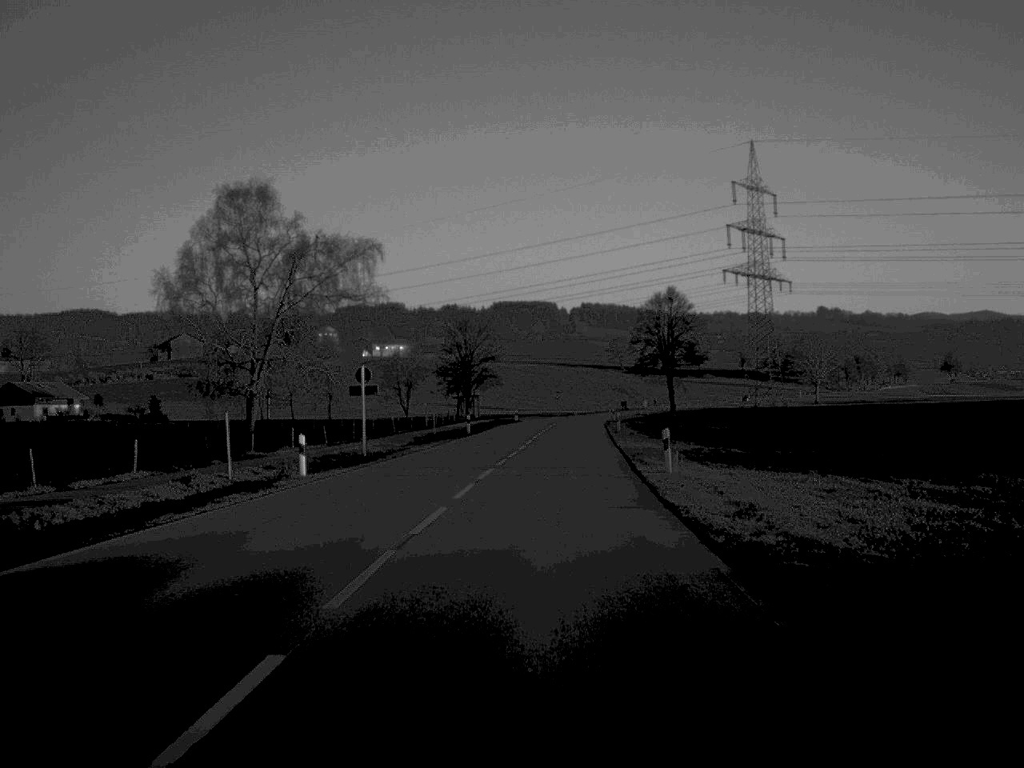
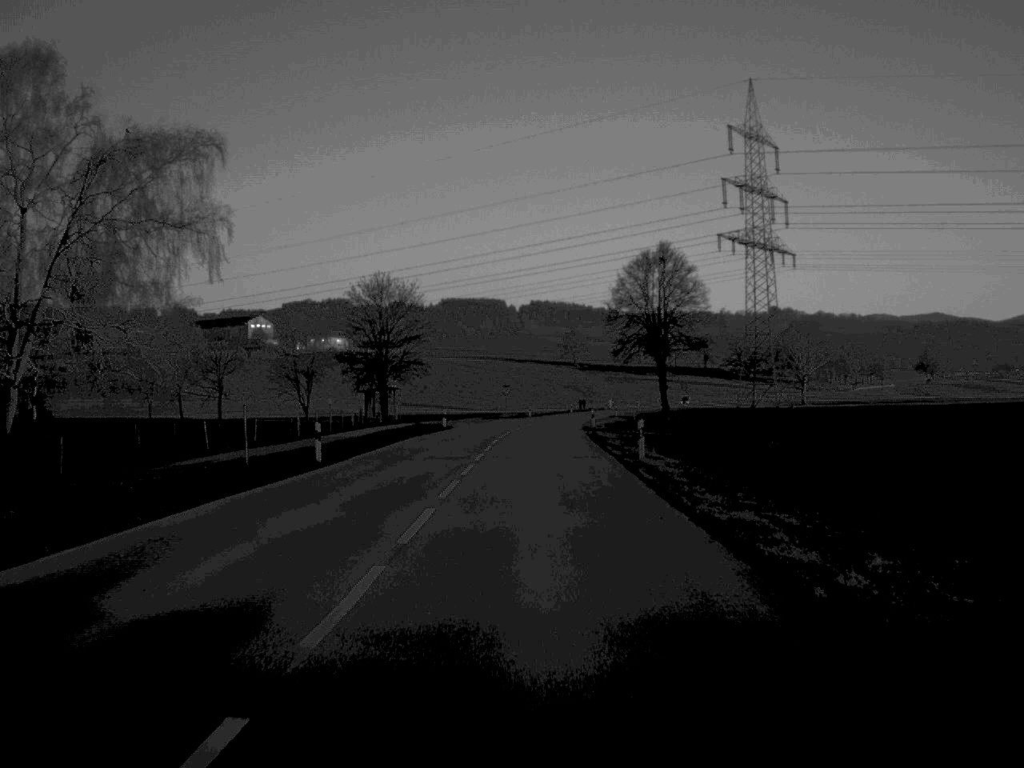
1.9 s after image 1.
(+0.8, +37.6) m; +2°
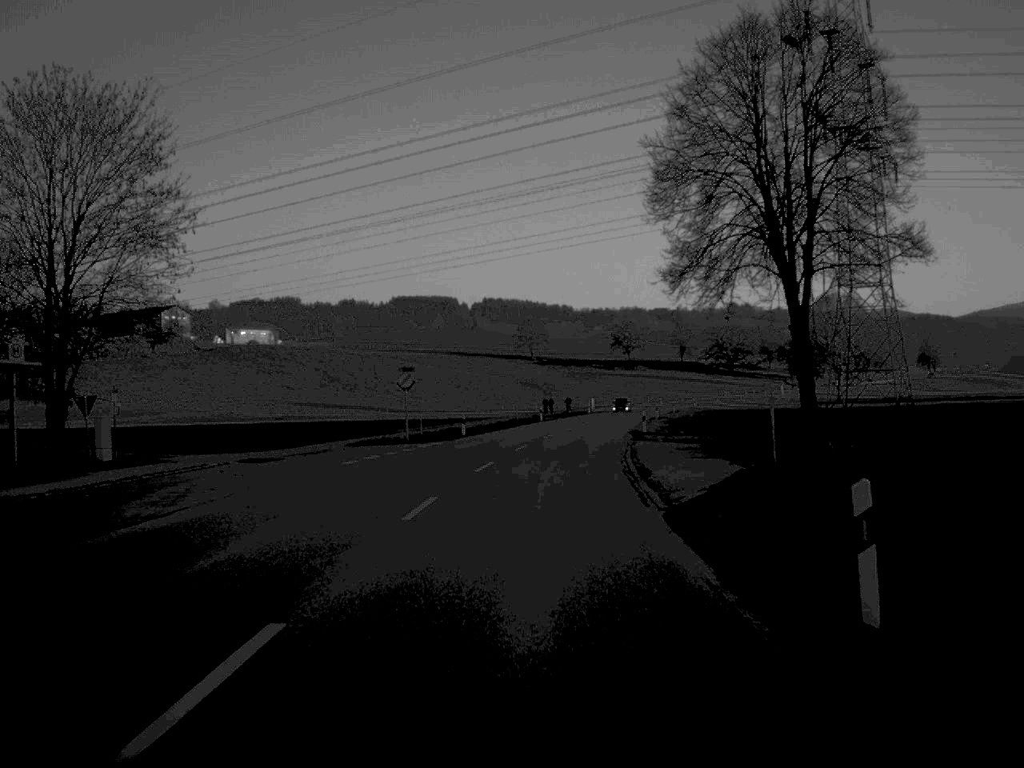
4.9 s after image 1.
(+1.0, +63.0) m; +2°
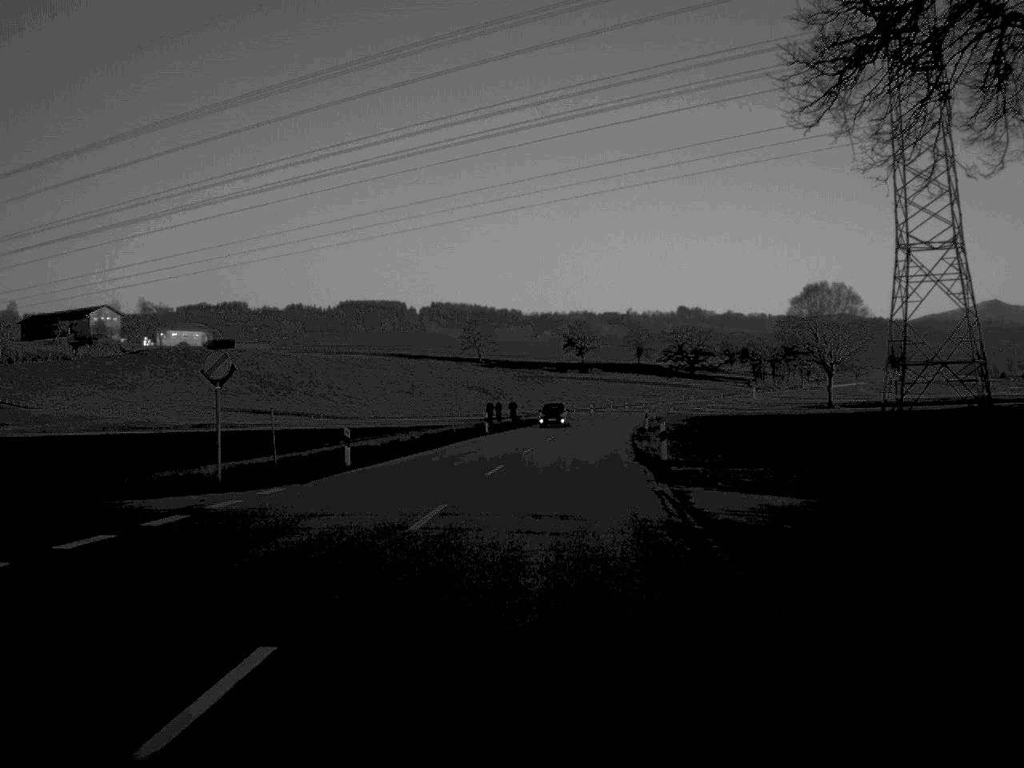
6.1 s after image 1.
(+0.4, +24.6) m; +2°
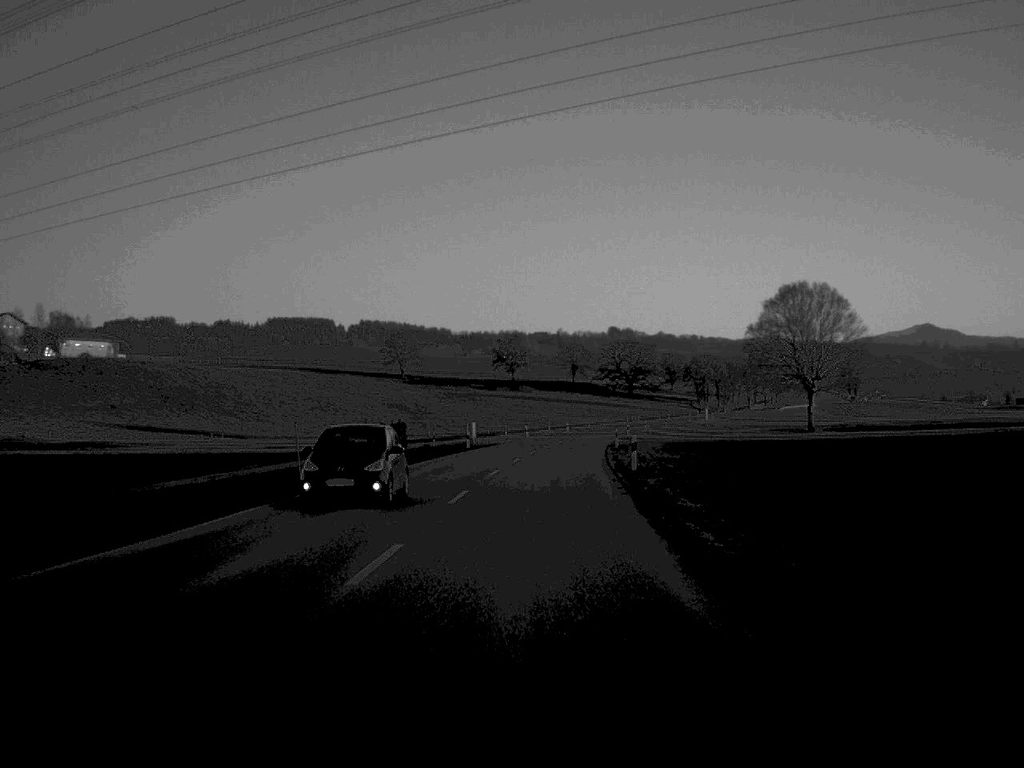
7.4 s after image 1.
(+0.9, +28.0) m; +3°
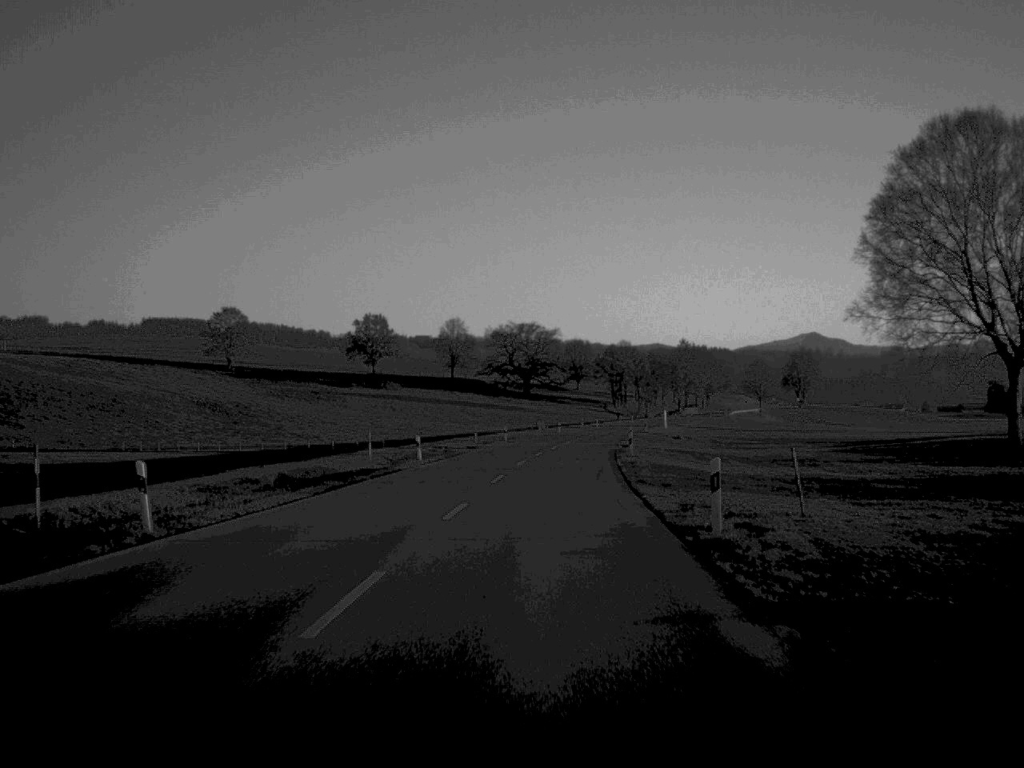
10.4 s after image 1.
(+3.9, +85.8) m; +5°
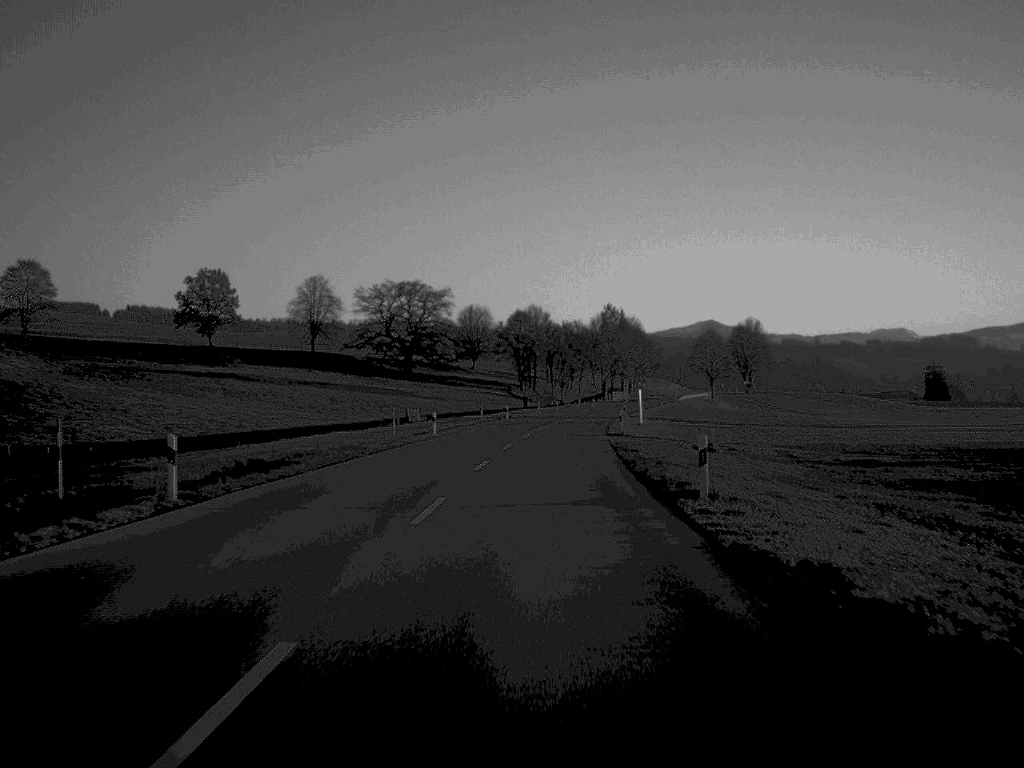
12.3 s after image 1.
(+2.6, +64.2) m; +5°
